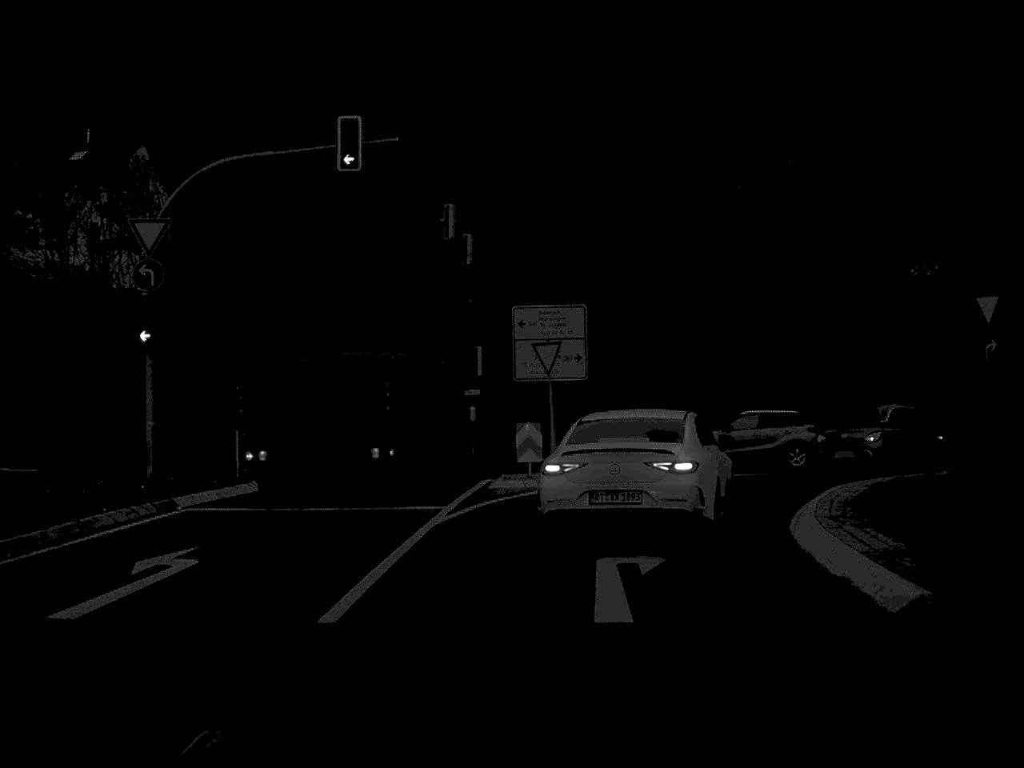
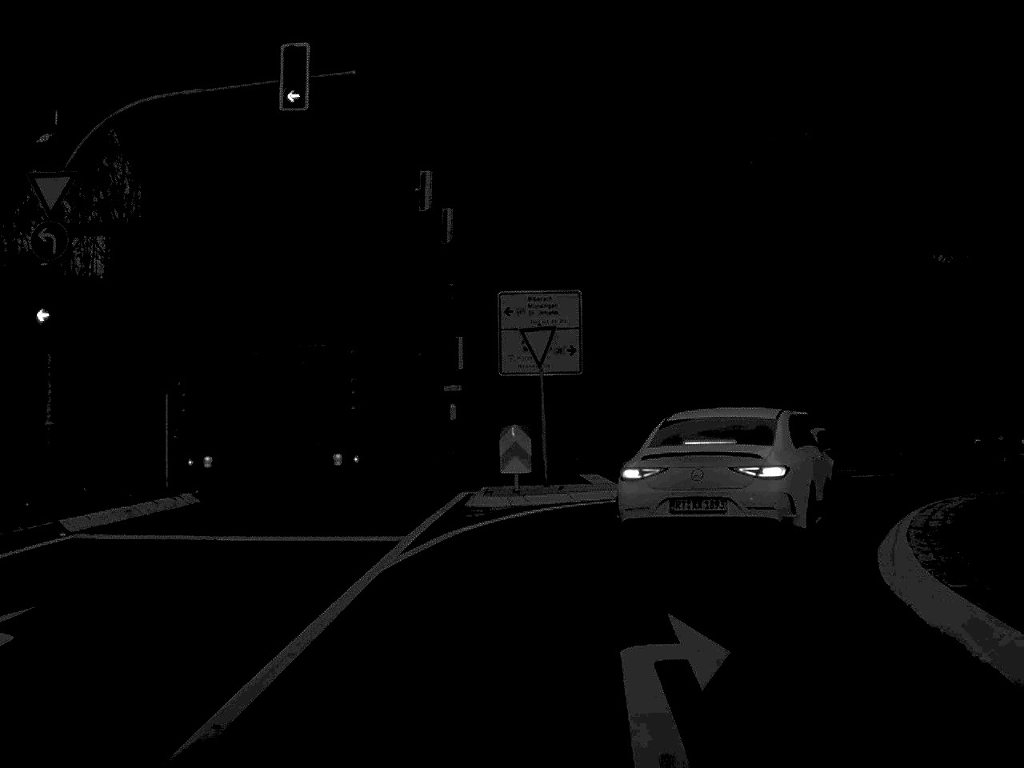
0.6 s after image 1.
(0.0, +4.6) m; +1°
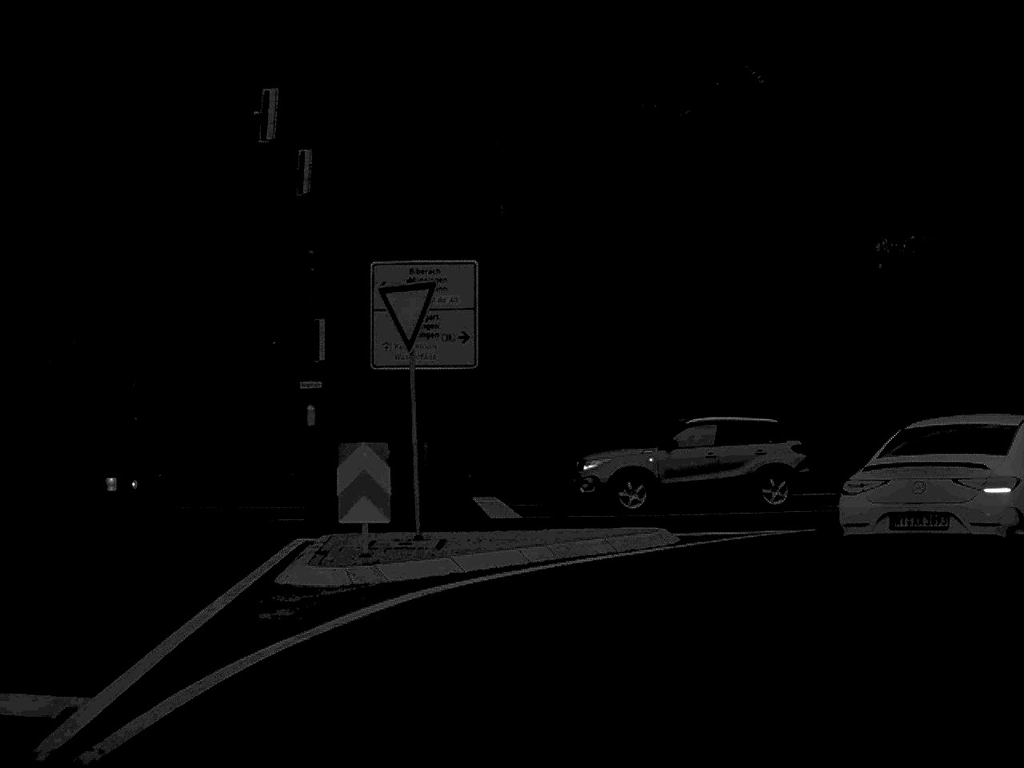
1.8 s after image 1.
(+0.2, +8.0) m; +5°
